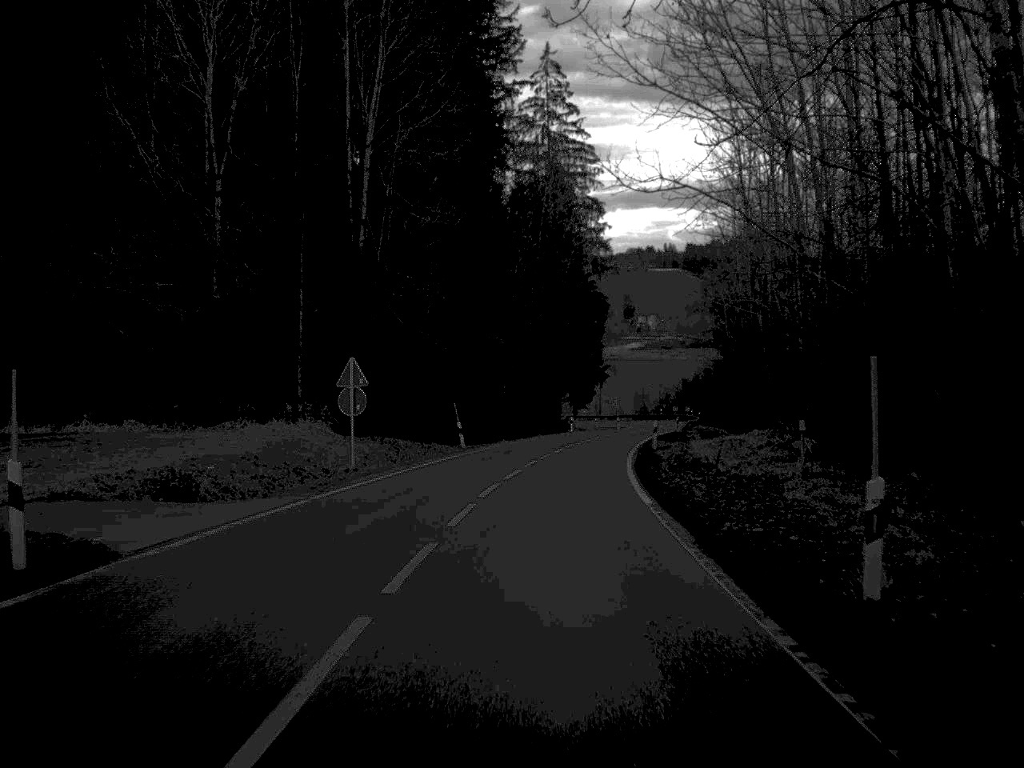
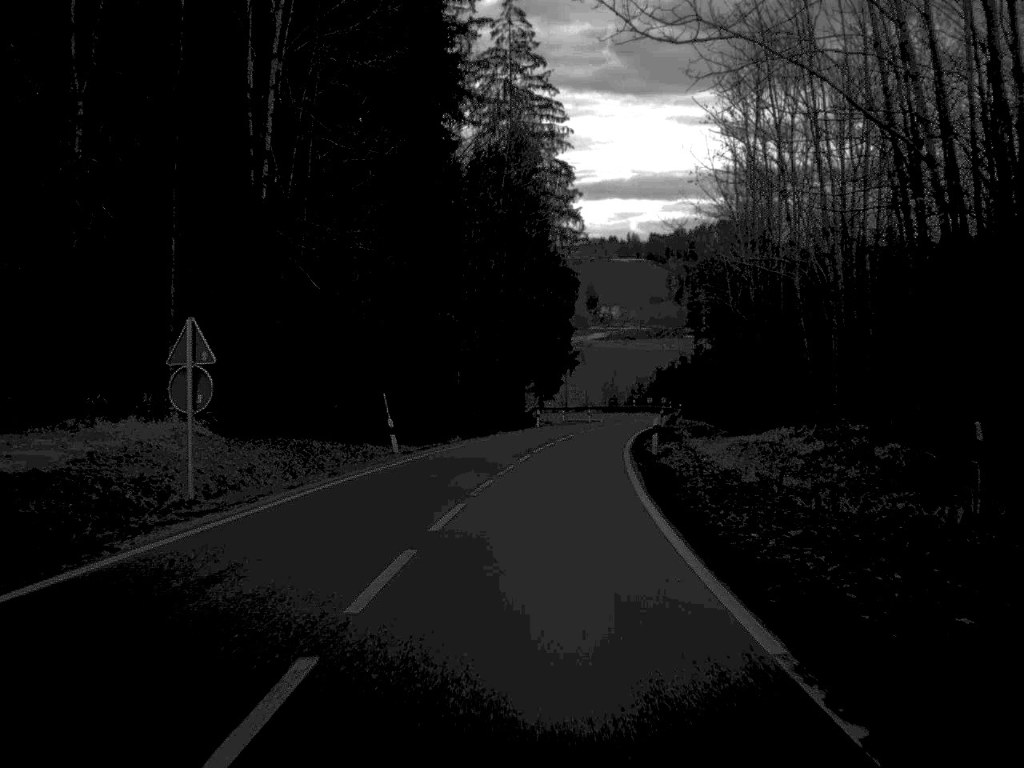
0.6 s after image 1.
(+0.2, +12.9) m; +2°
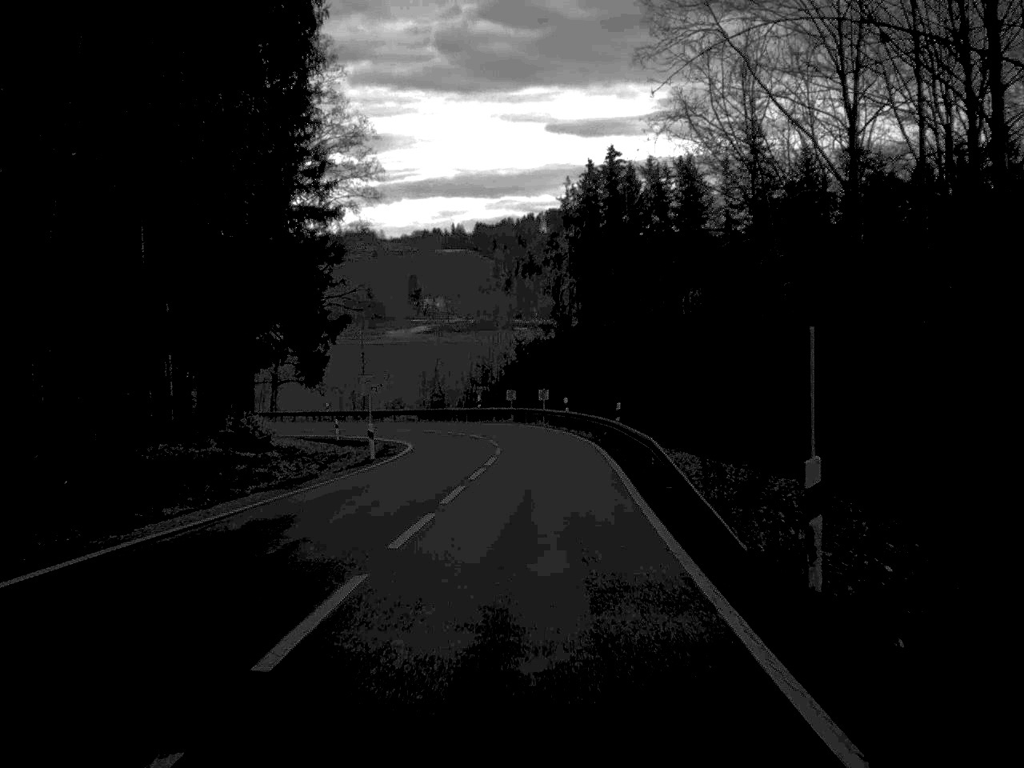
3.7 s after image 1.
(+4.4, +66.1) m; +8°
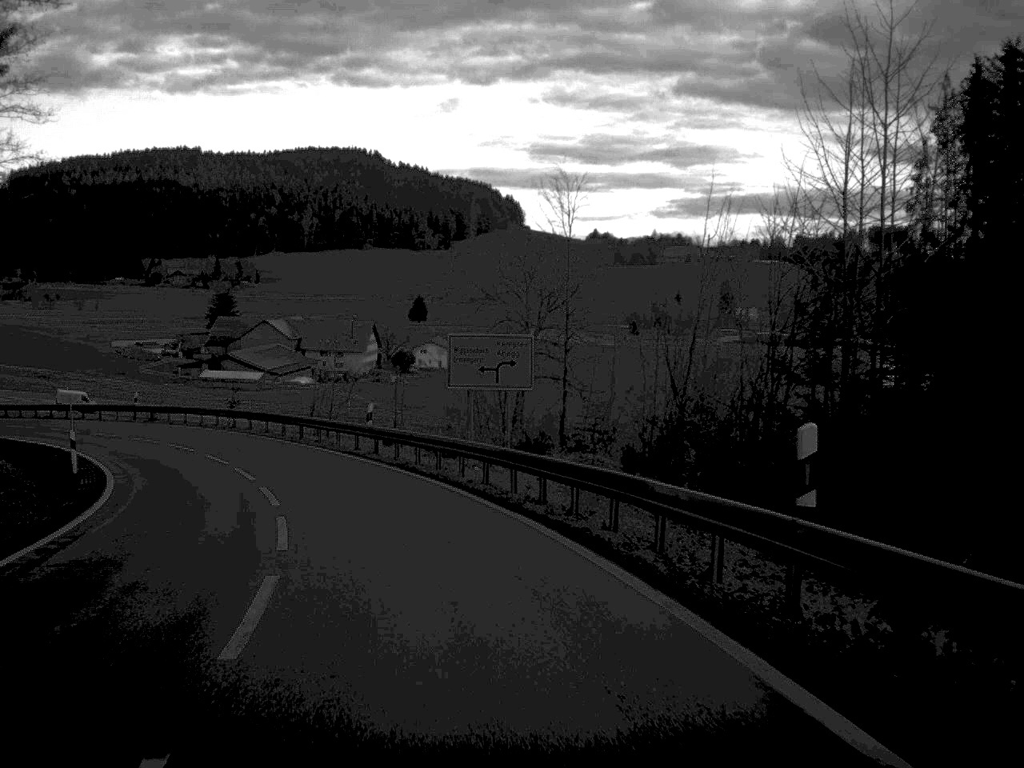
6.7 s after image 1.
(-2.5, +58.1) m; -15°
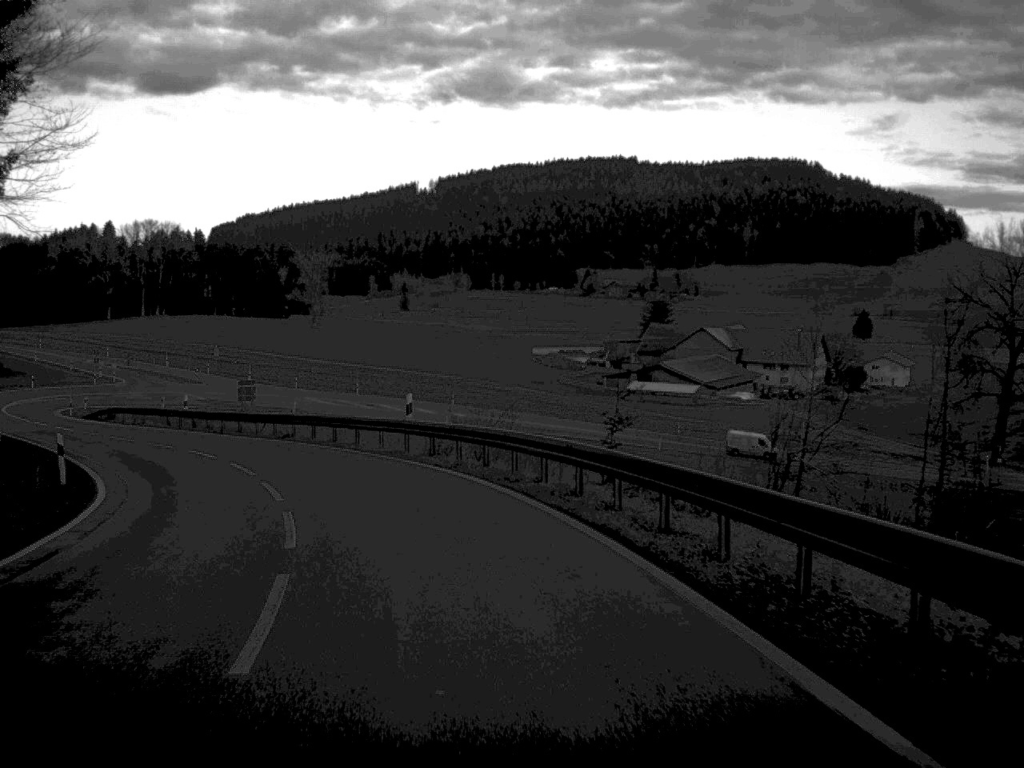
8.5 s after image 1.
(-5.4, +30.4) m; -19°
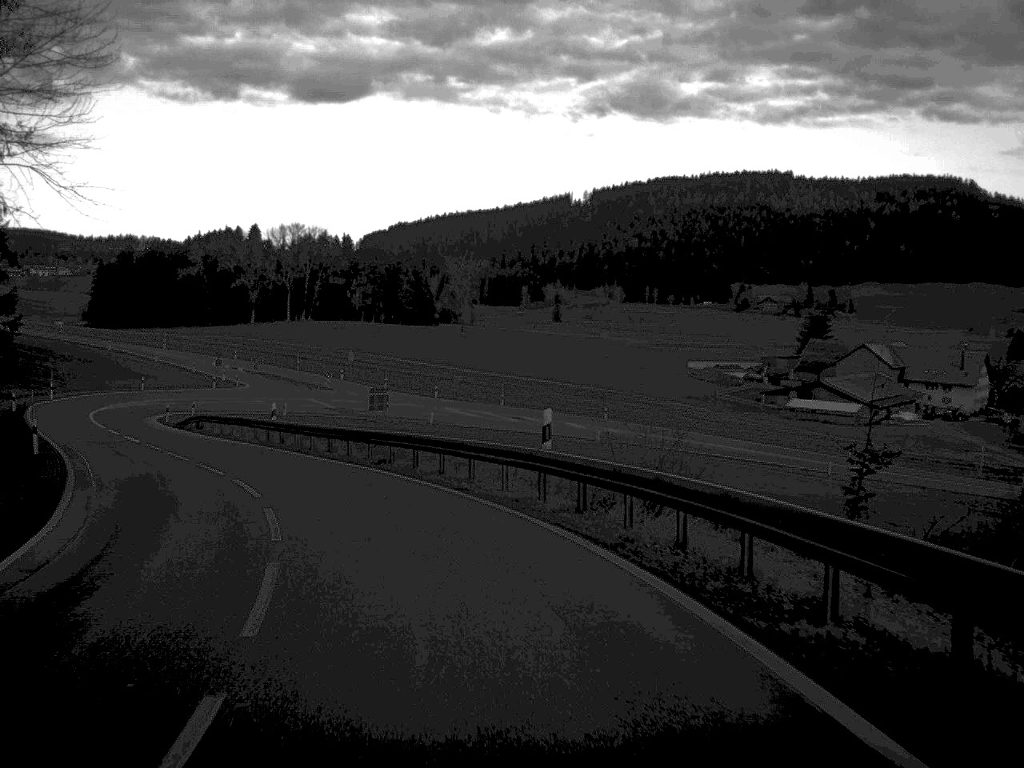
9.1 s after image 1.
(-0.6, +10.2) m; -7°
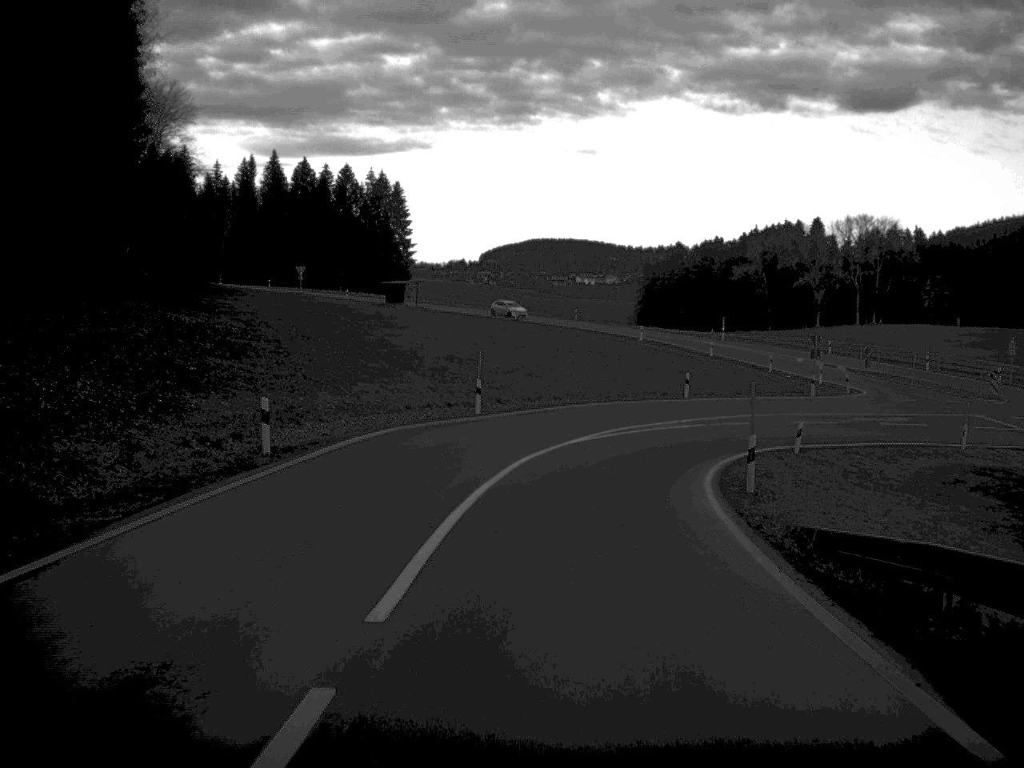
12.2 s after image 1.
(-12.9, +45.3) m; -24°
